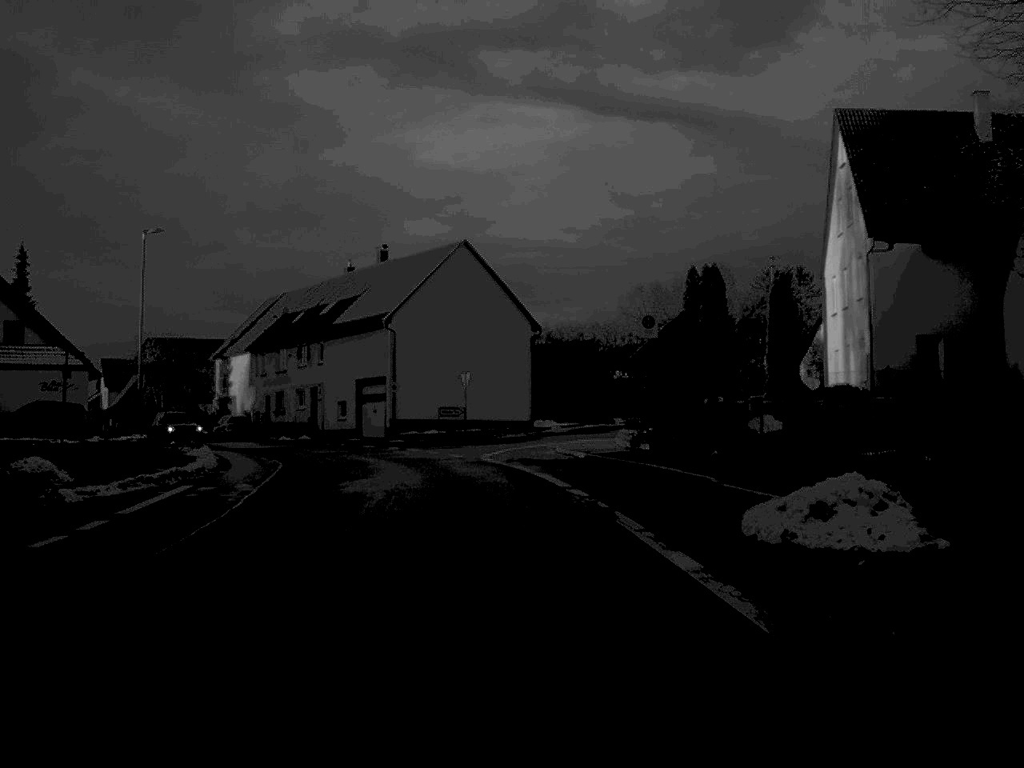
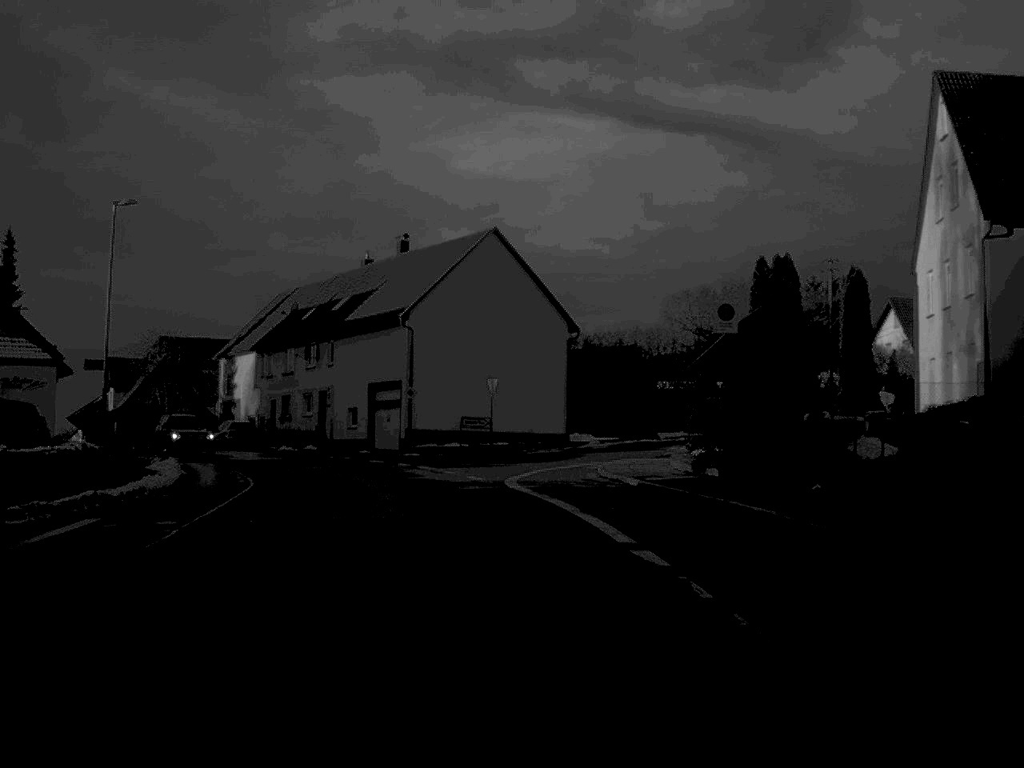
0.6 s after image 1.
(-0.1, +7.7) m; -2°
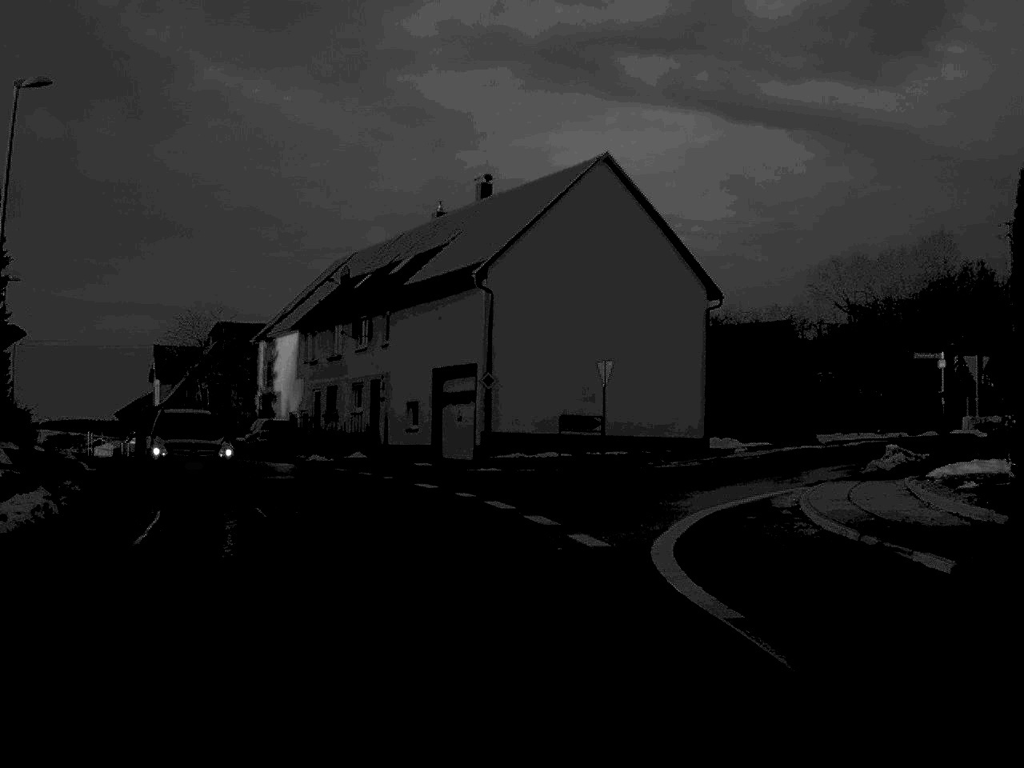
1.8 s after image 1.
(-0.6, +15.7) m; -4°
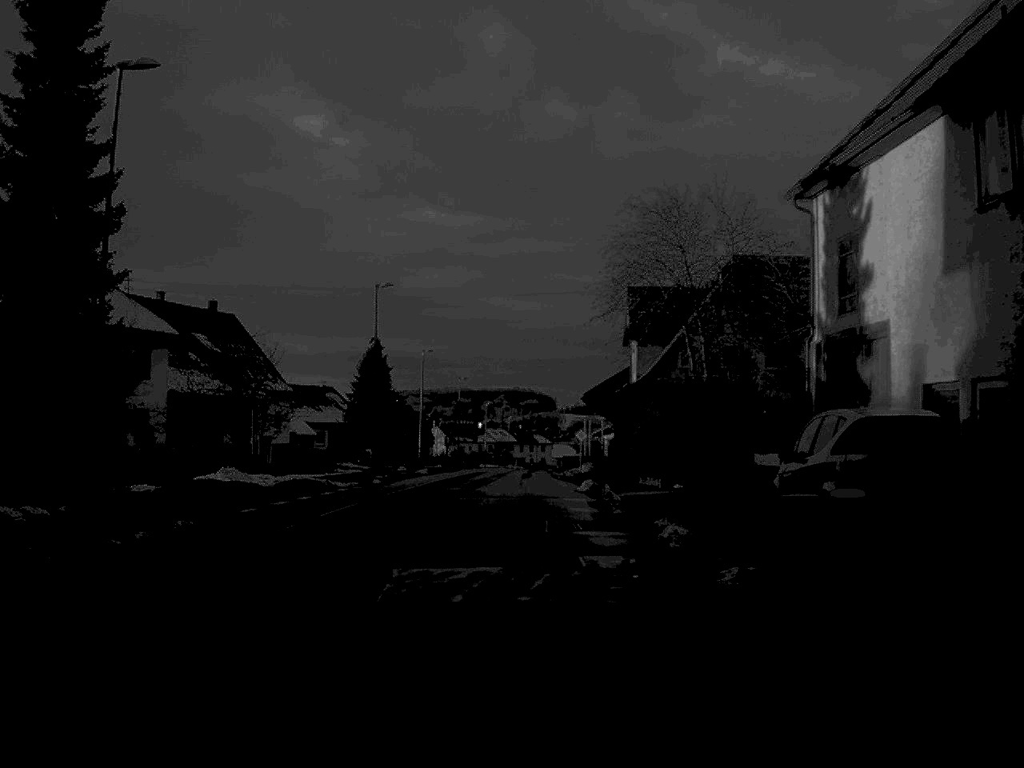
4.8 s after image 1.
(-8.3, +39.2) m; -24°
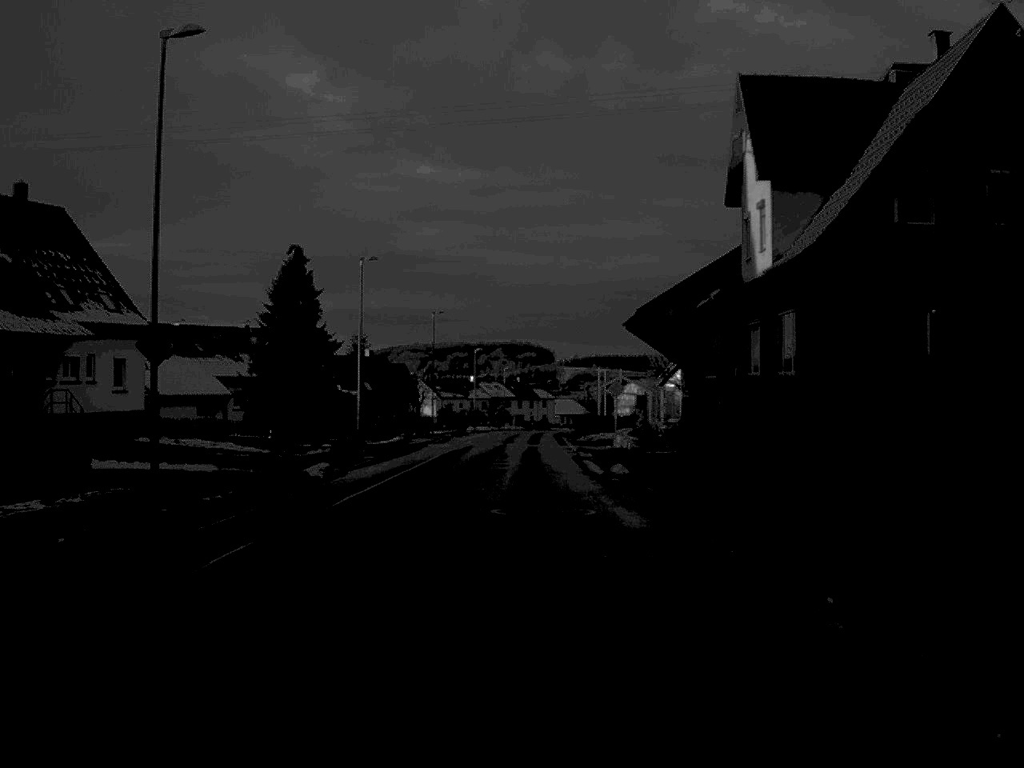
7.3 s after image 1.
(-0.1, +33.9) m; 0°
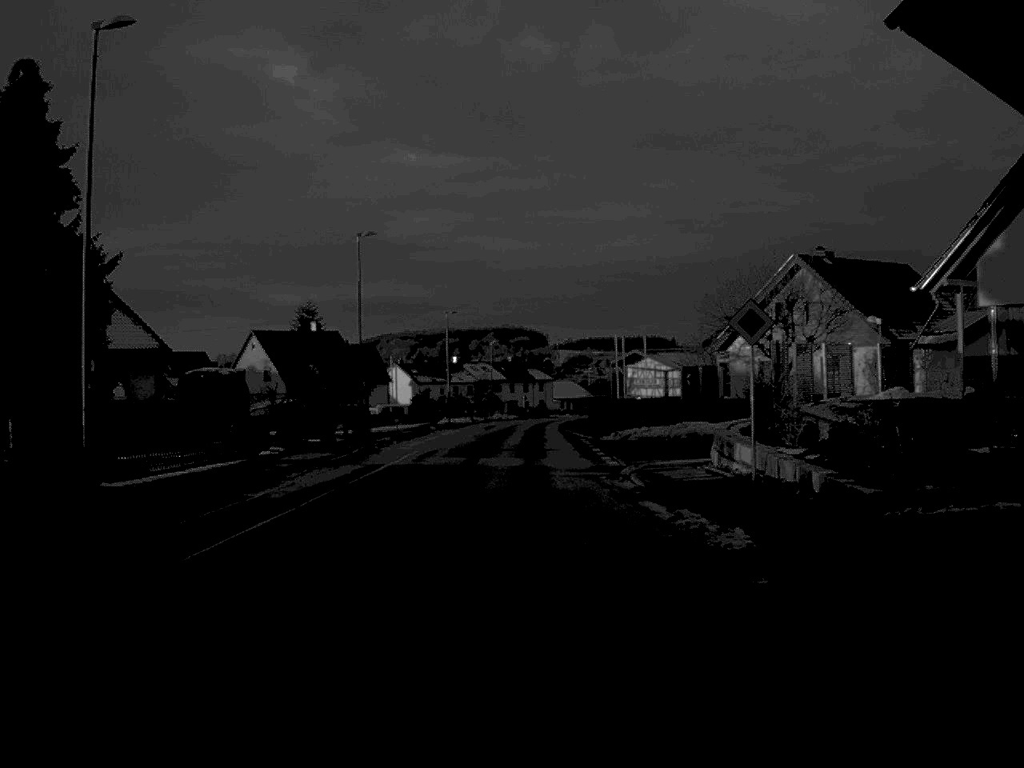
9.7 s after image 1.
(+0.1, +35.1) m; 0°
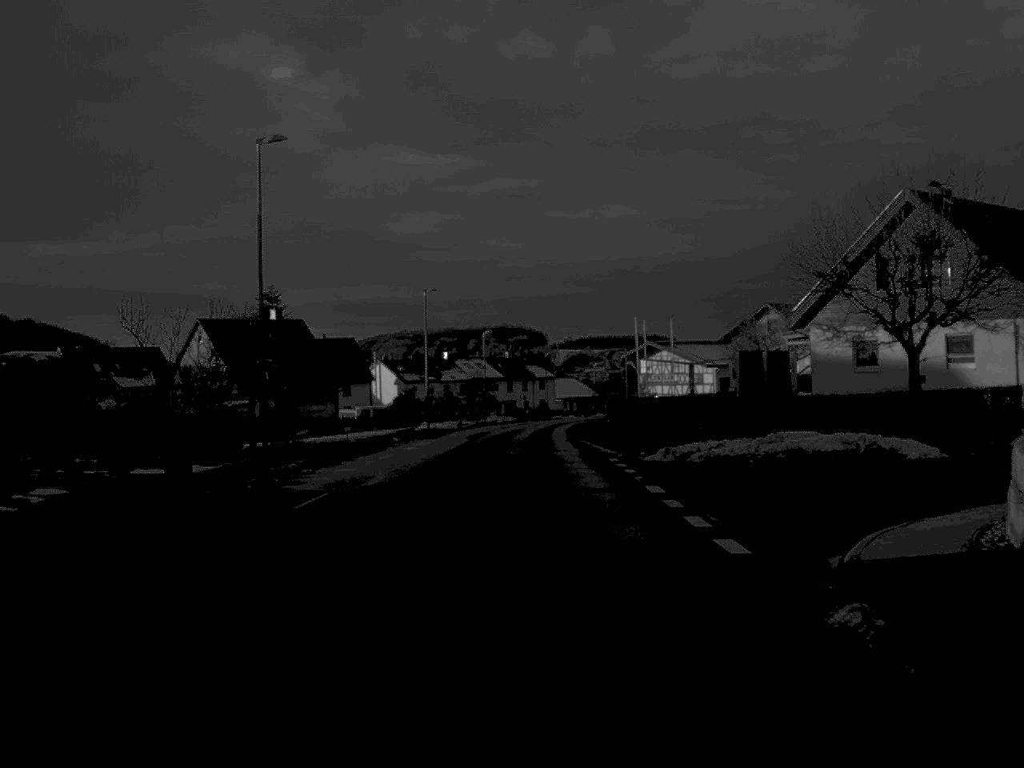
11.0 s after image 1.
(0.0, +19.5) m; 0°
